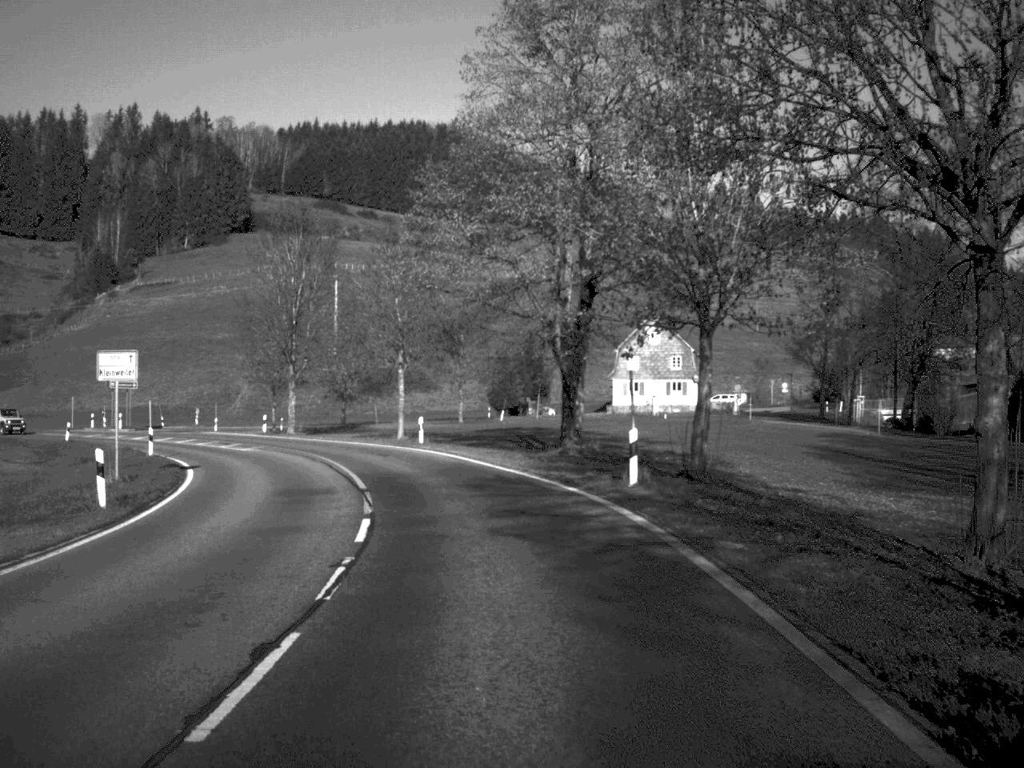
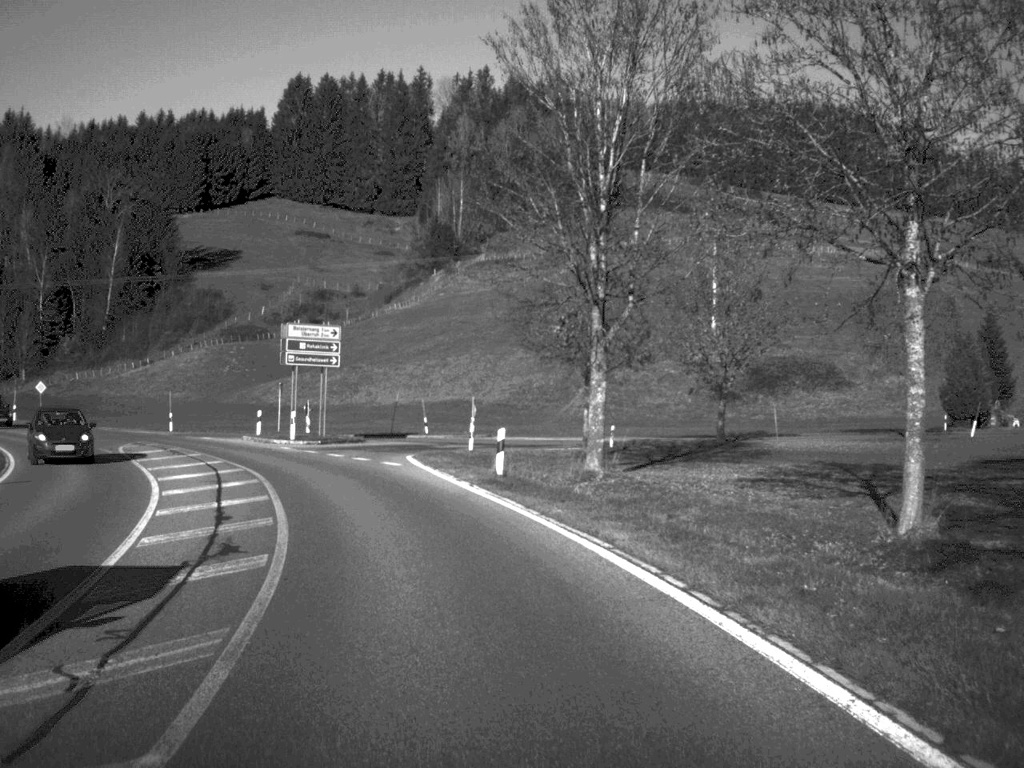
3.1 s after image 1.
(-5.7, +42.2) m; -17°
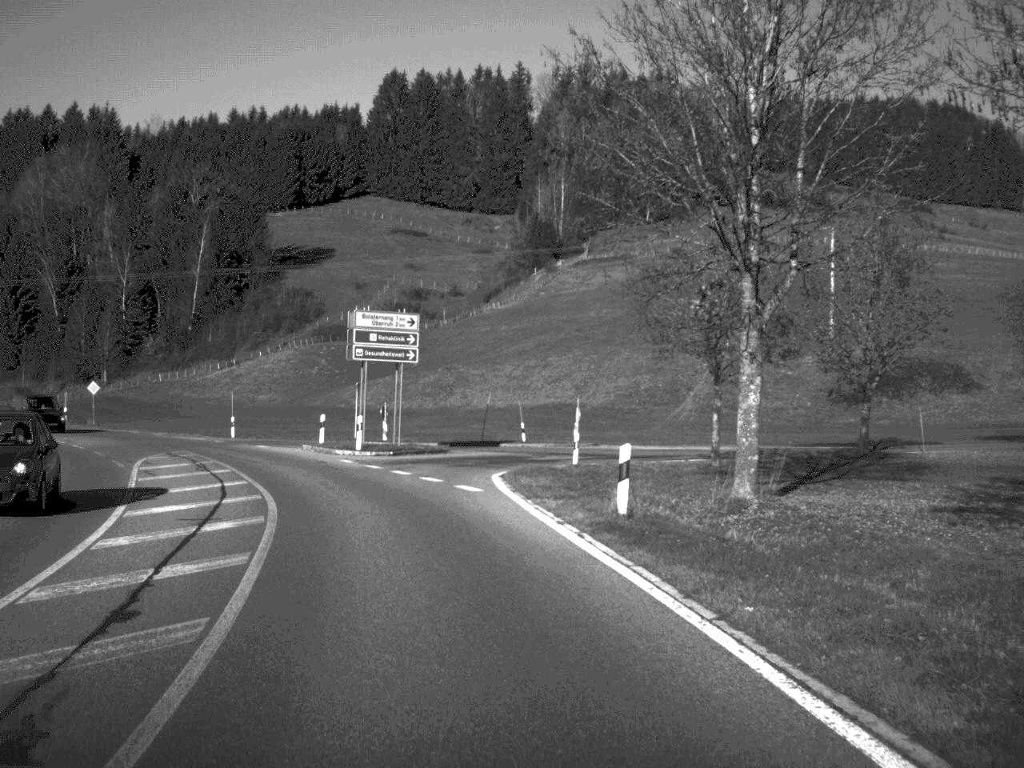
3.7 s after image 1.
(-0.3, +8.3) m; -5°
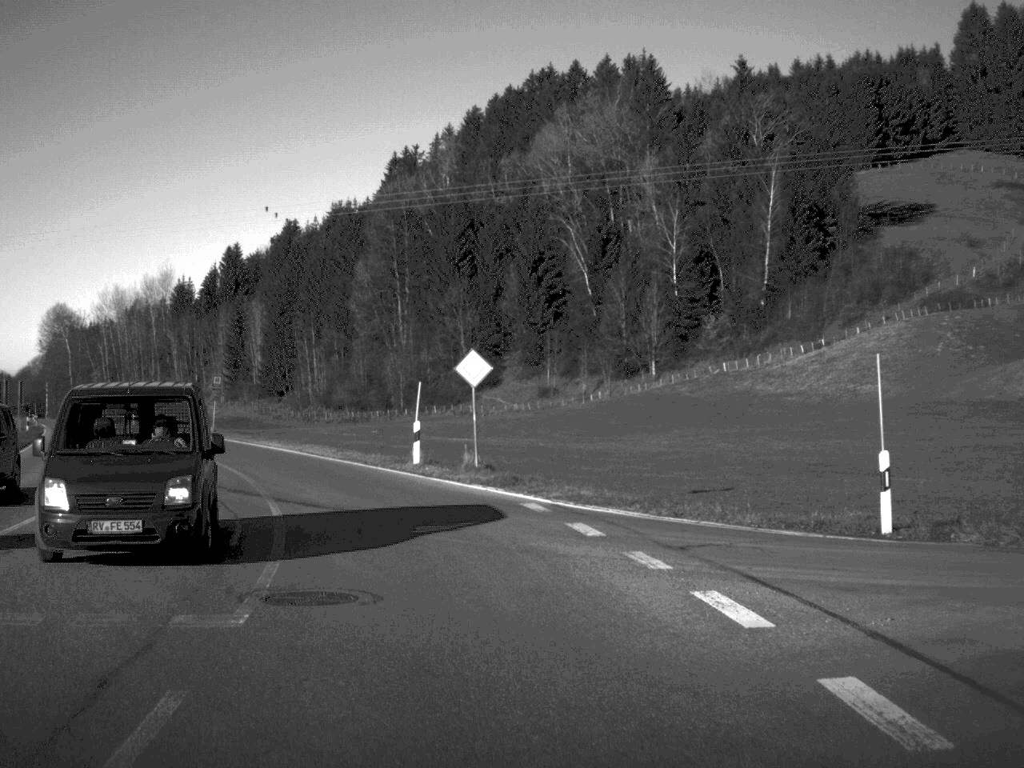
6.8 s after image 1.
(-10.6, +44.2) m; -26°
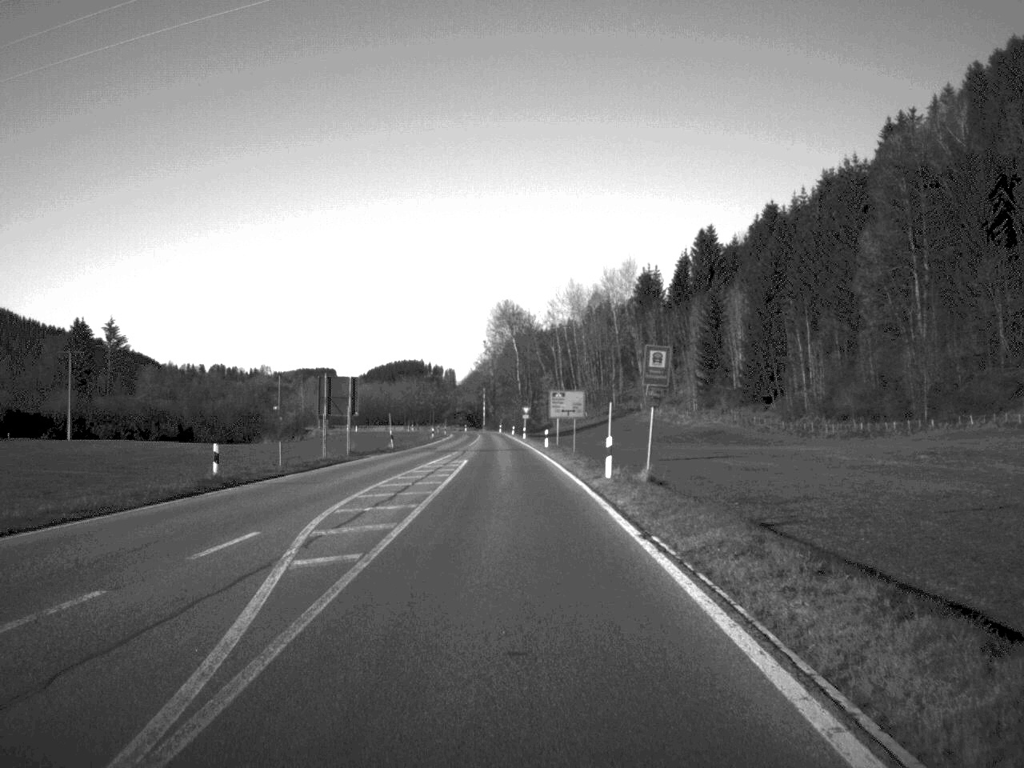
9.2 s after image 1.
(-8.3, +38.9) m; -21°
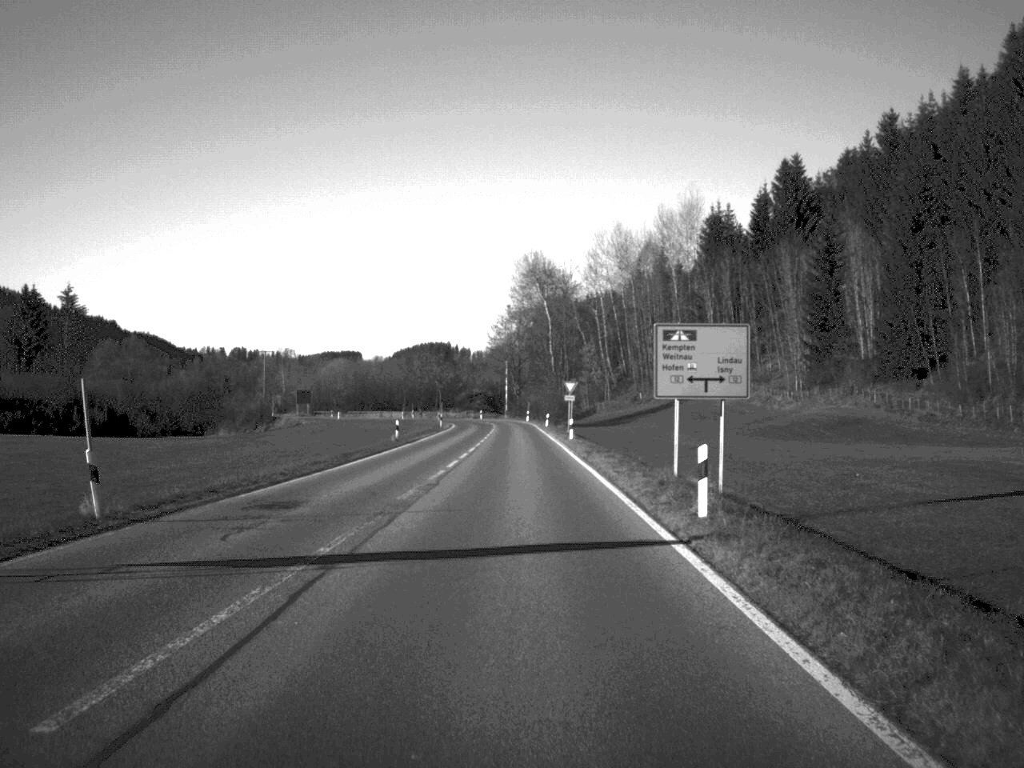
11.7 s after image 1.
(-0.7, +52.7) m; -1°
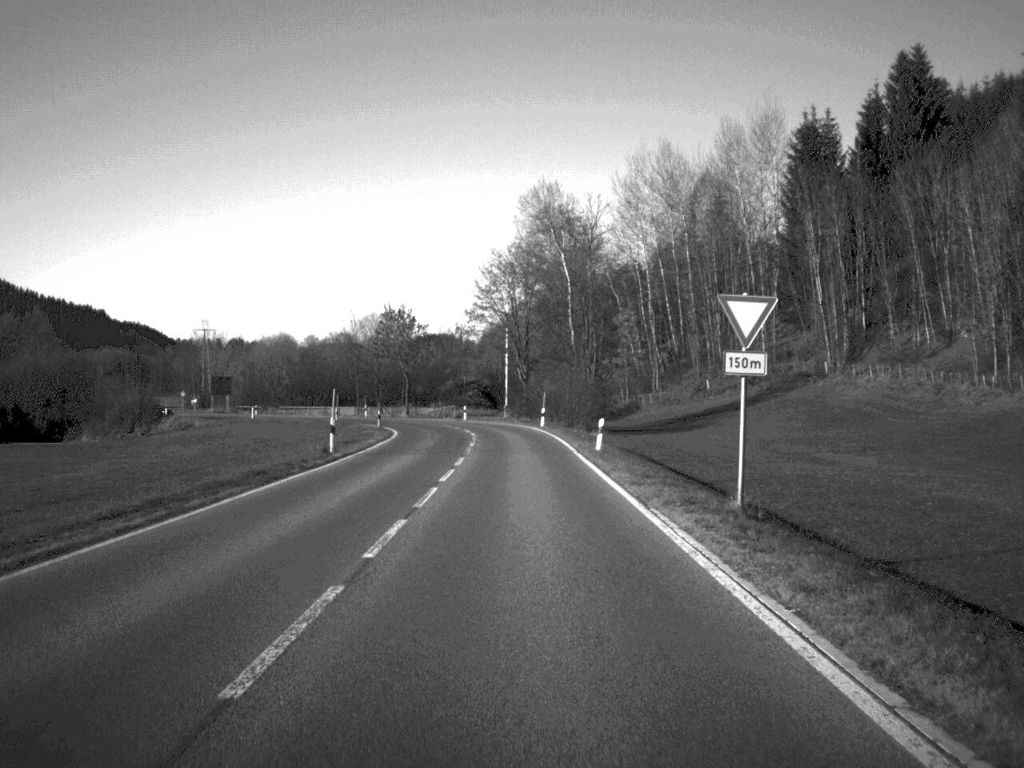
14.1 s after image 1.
(-0.3, +56.3) m; 0°
